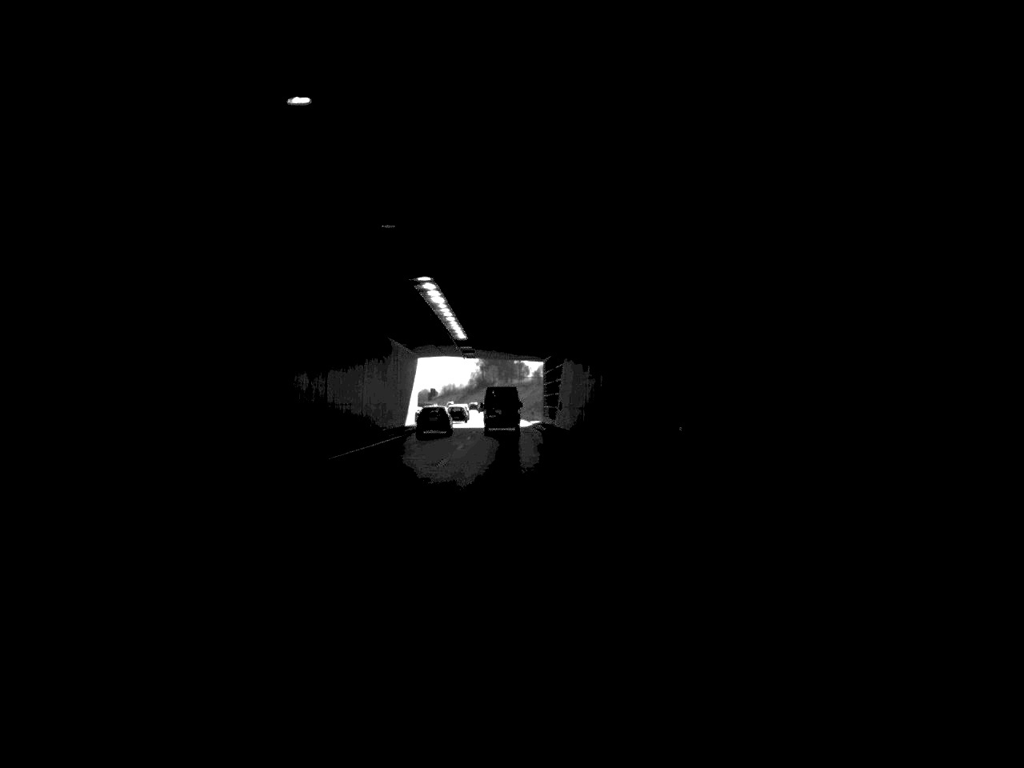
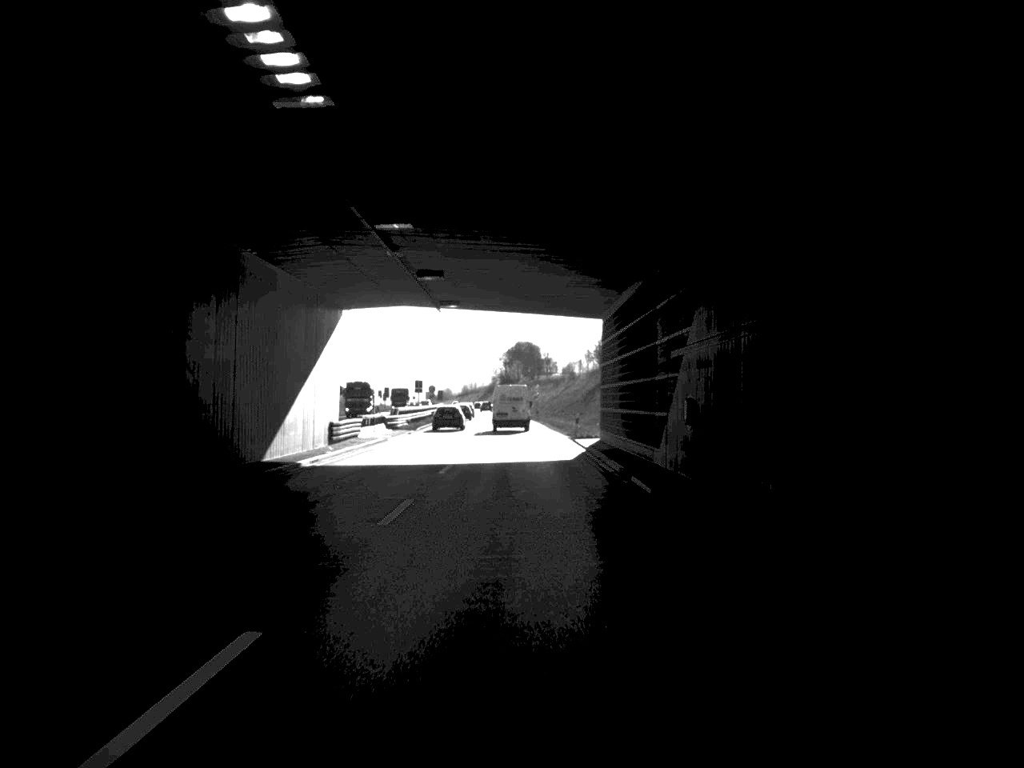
(-0.5, +50.5) m; -1°
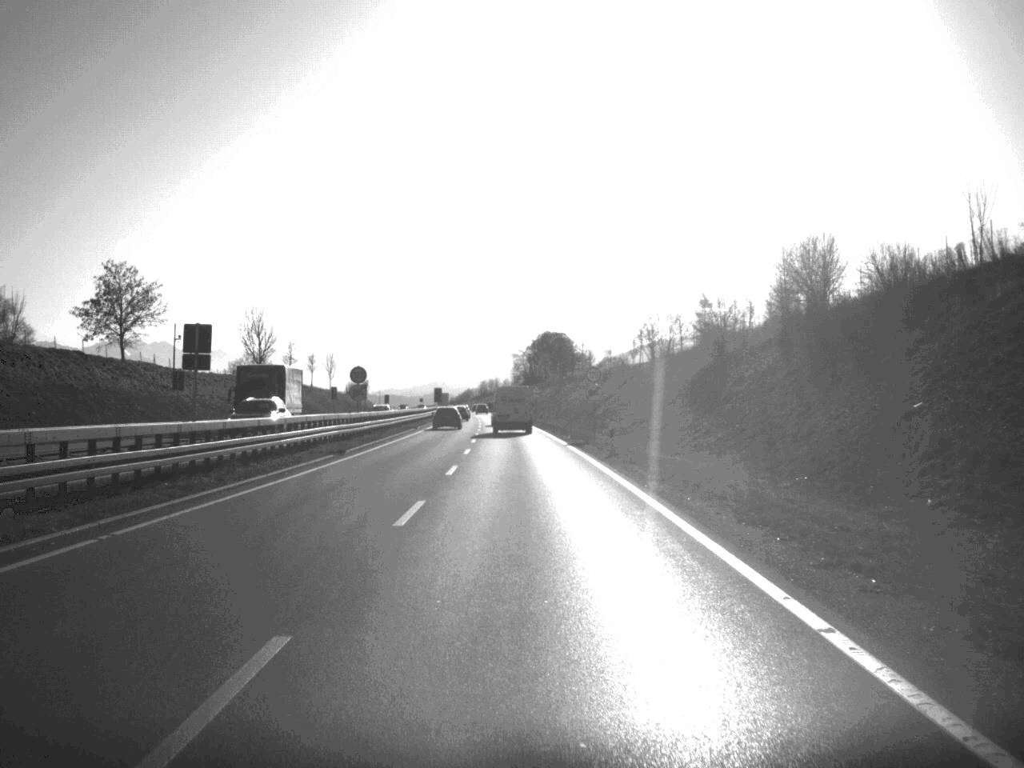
(-0.8, +71.1) m; -1°
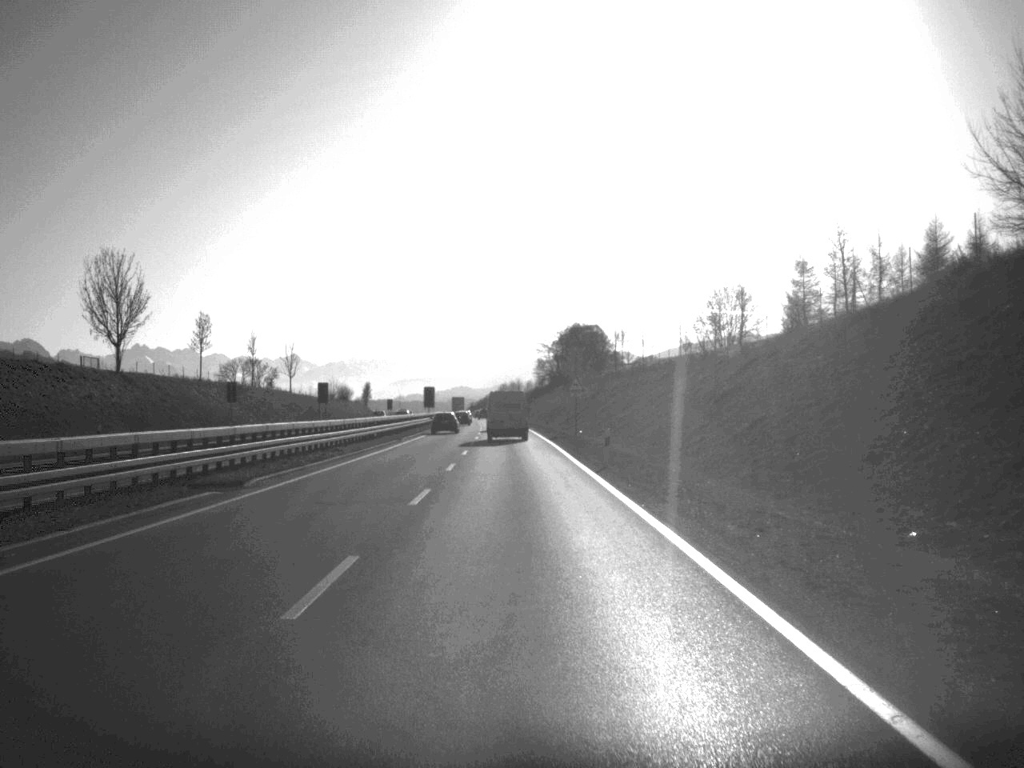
(-0.5, +54.0) m; -1°
